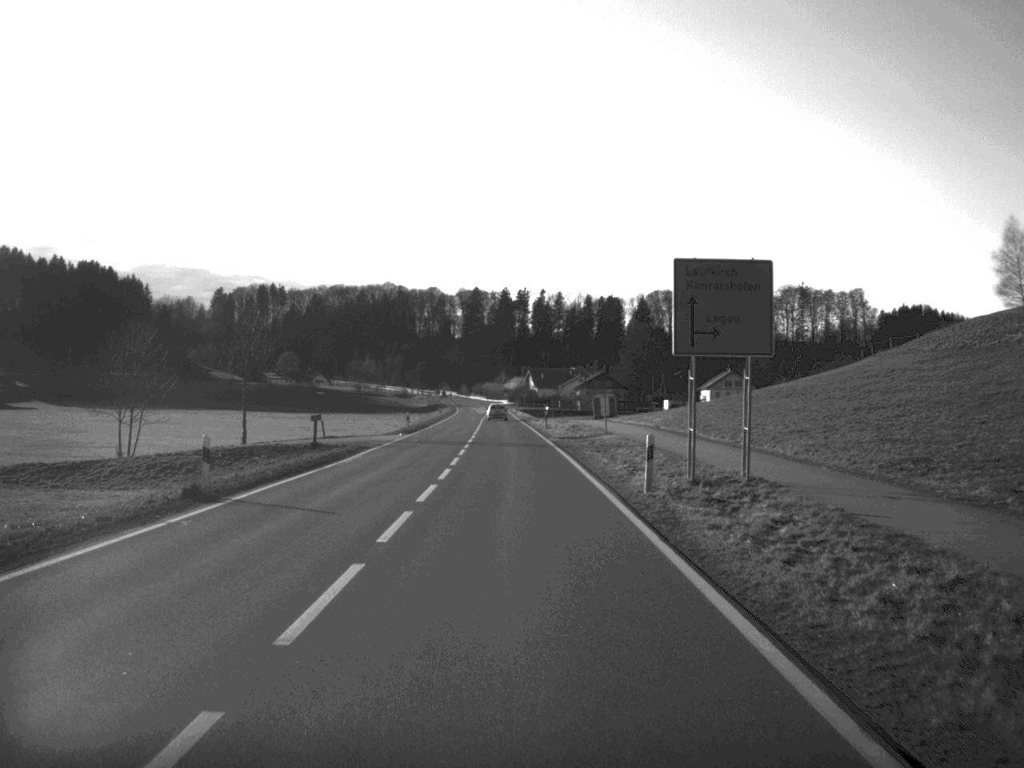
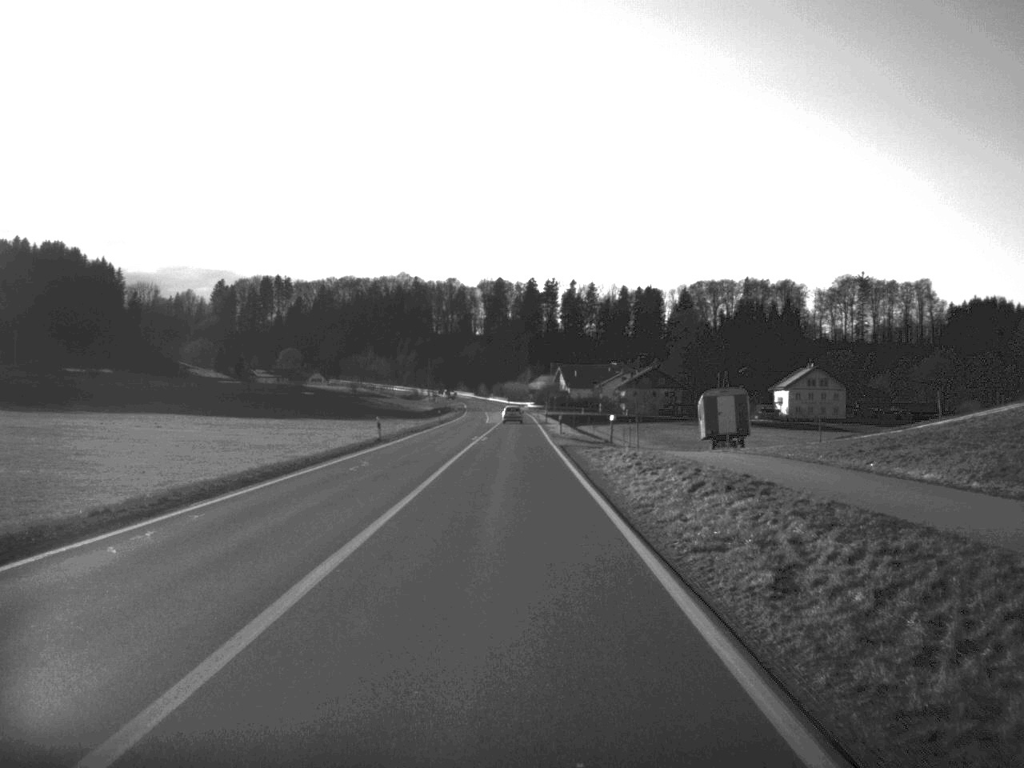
(-0.7, +66.2) m; -1°
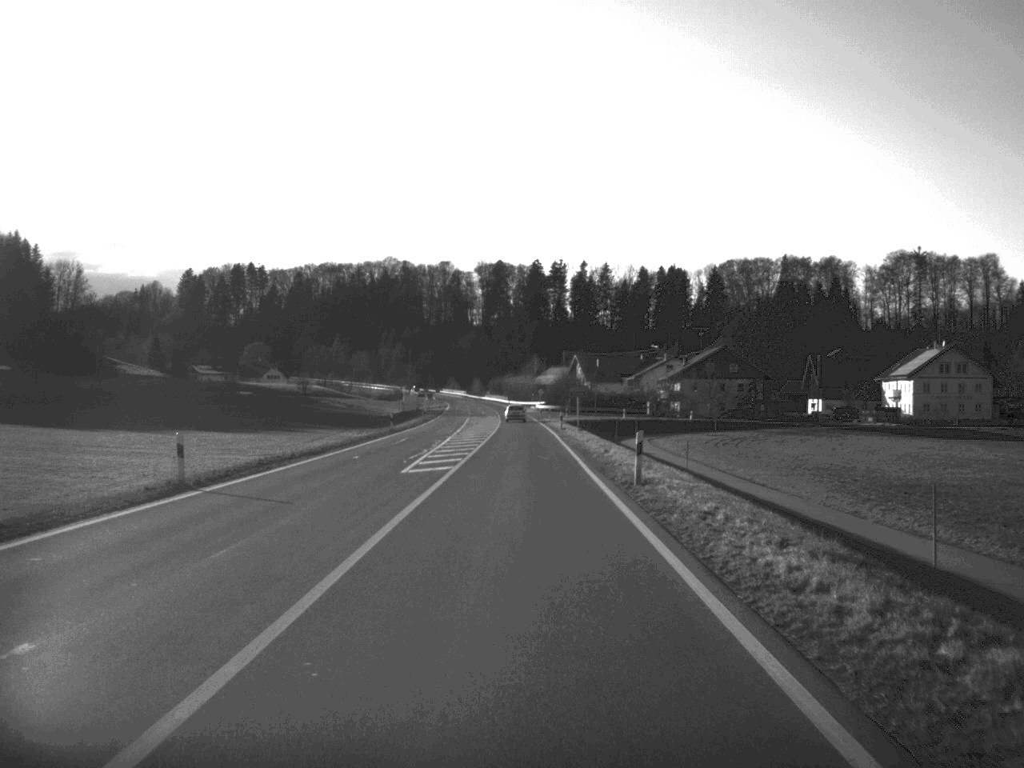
(-0.4, +79.5) m; 0°
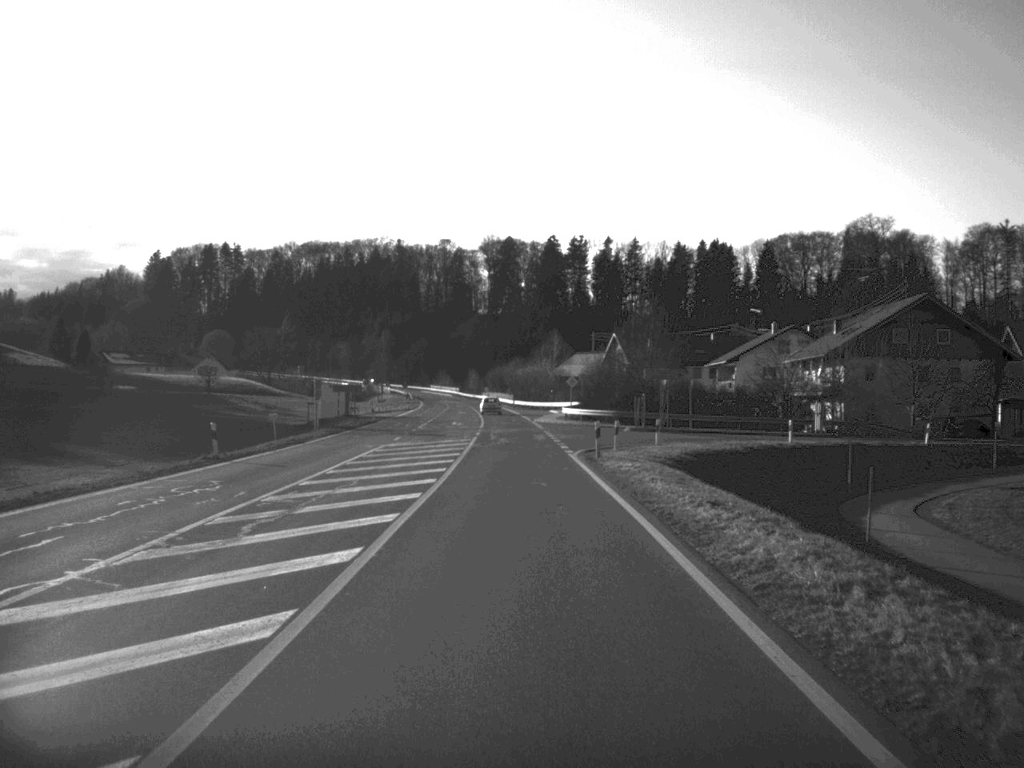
(-0.4, +81.8) m; -1°
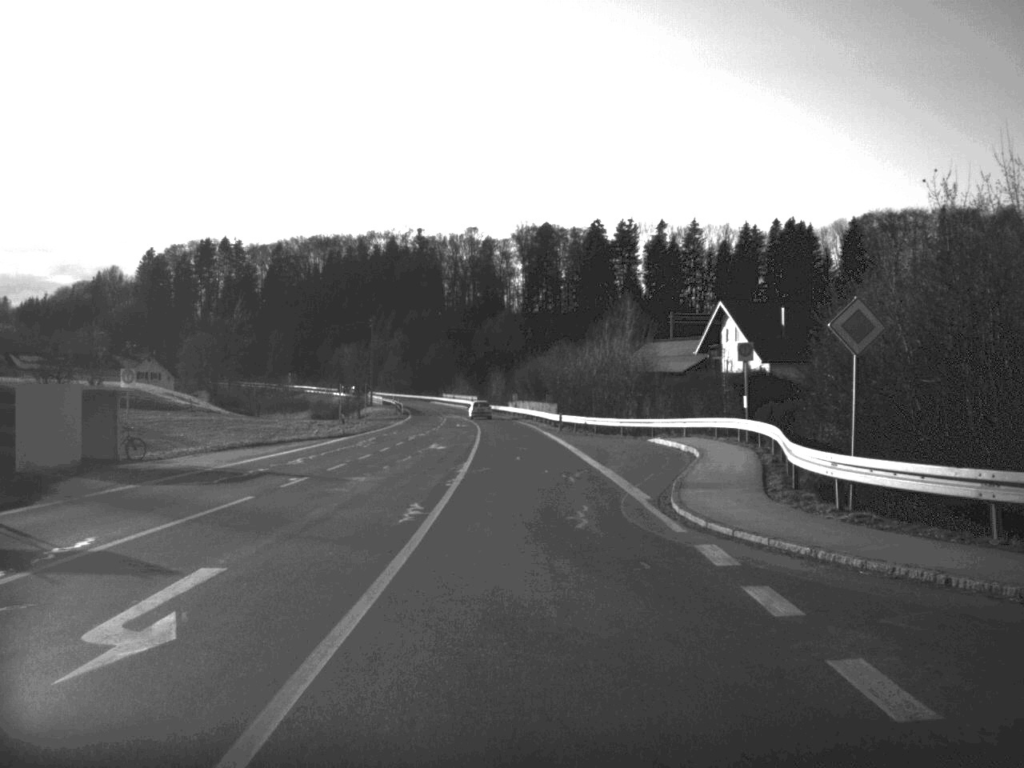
(-1.0, +66.2) m; -2°
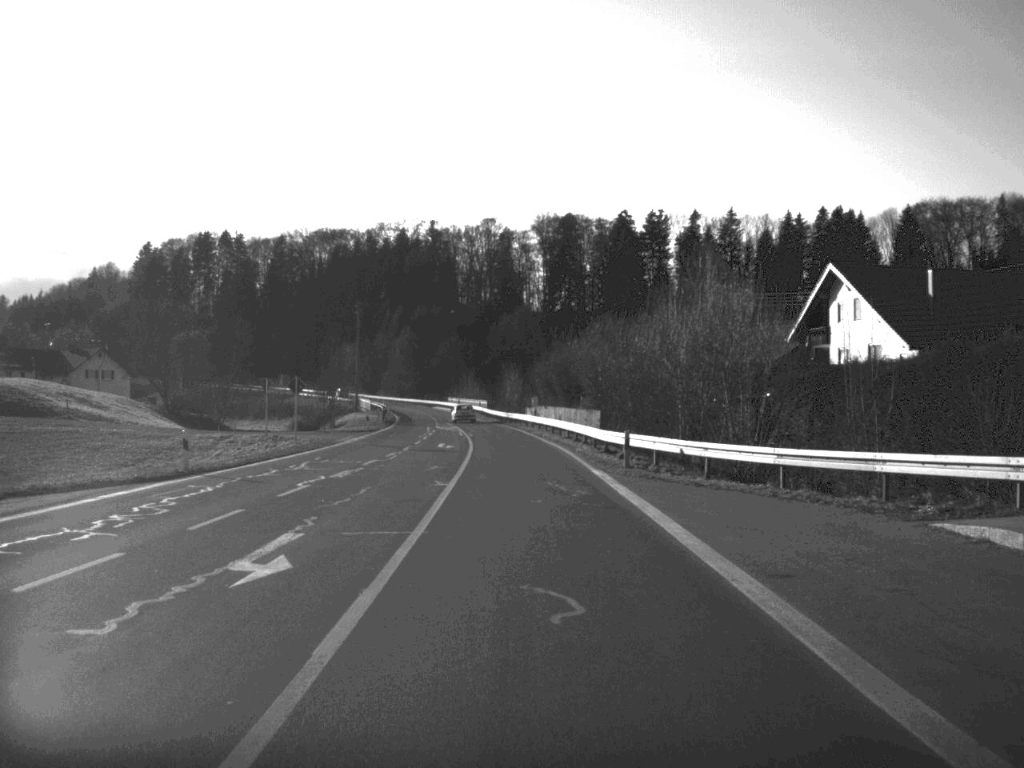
(-0.2, +32.0) m; -1°
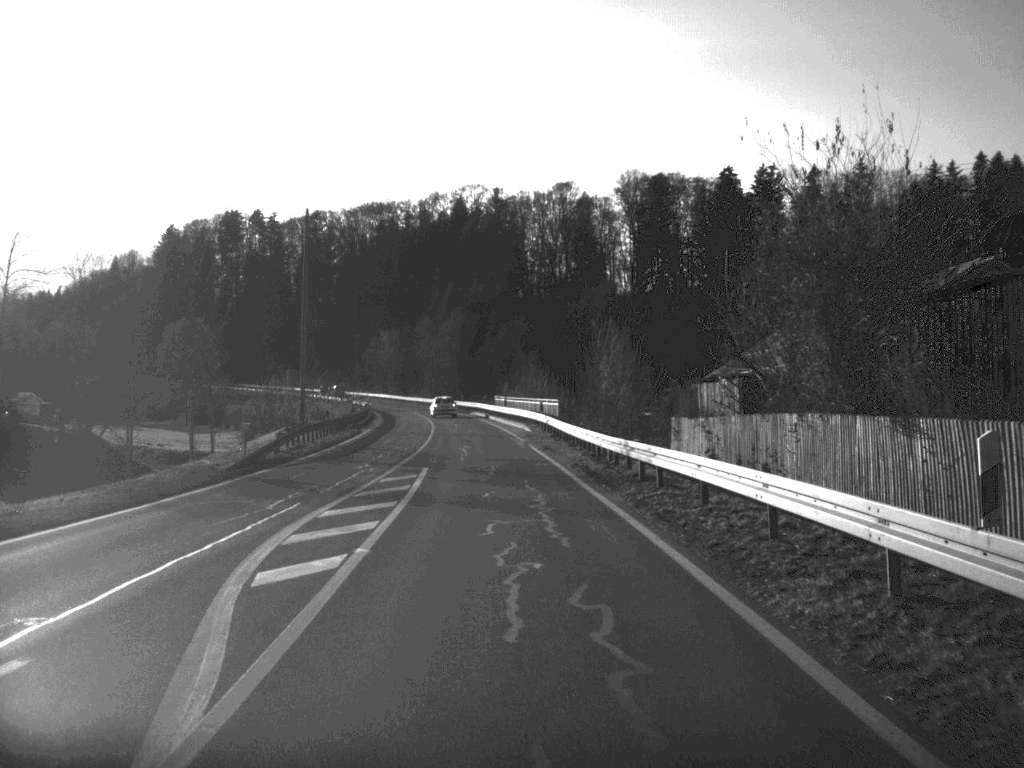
(-1.7, +66.1) m; -4°
